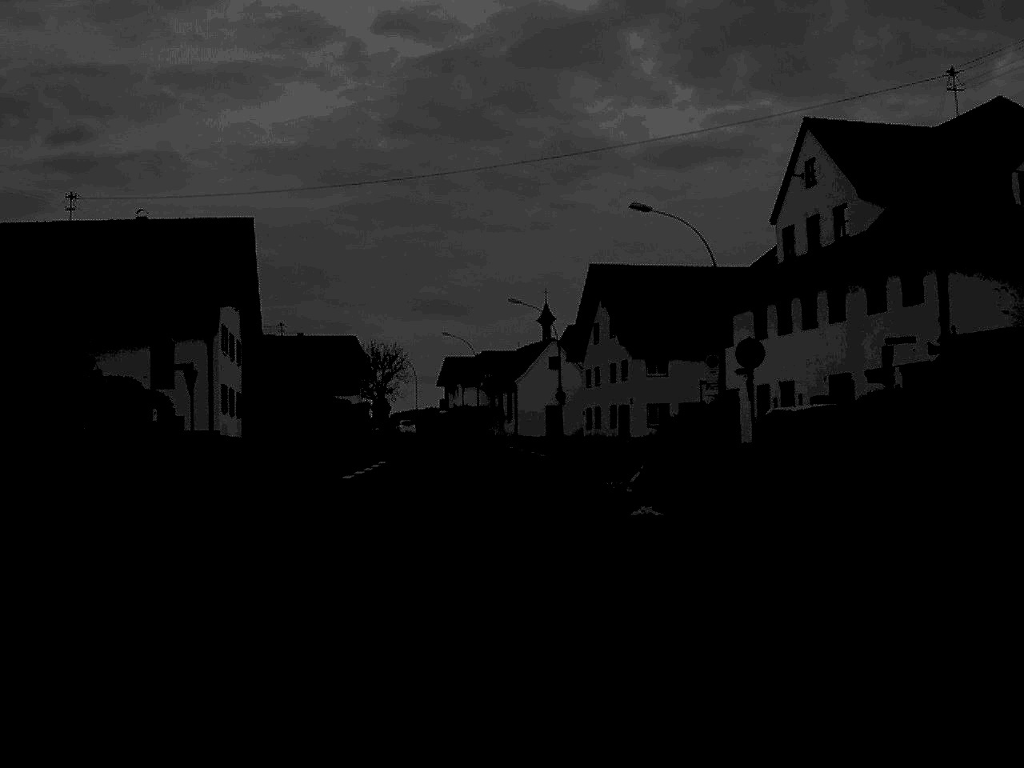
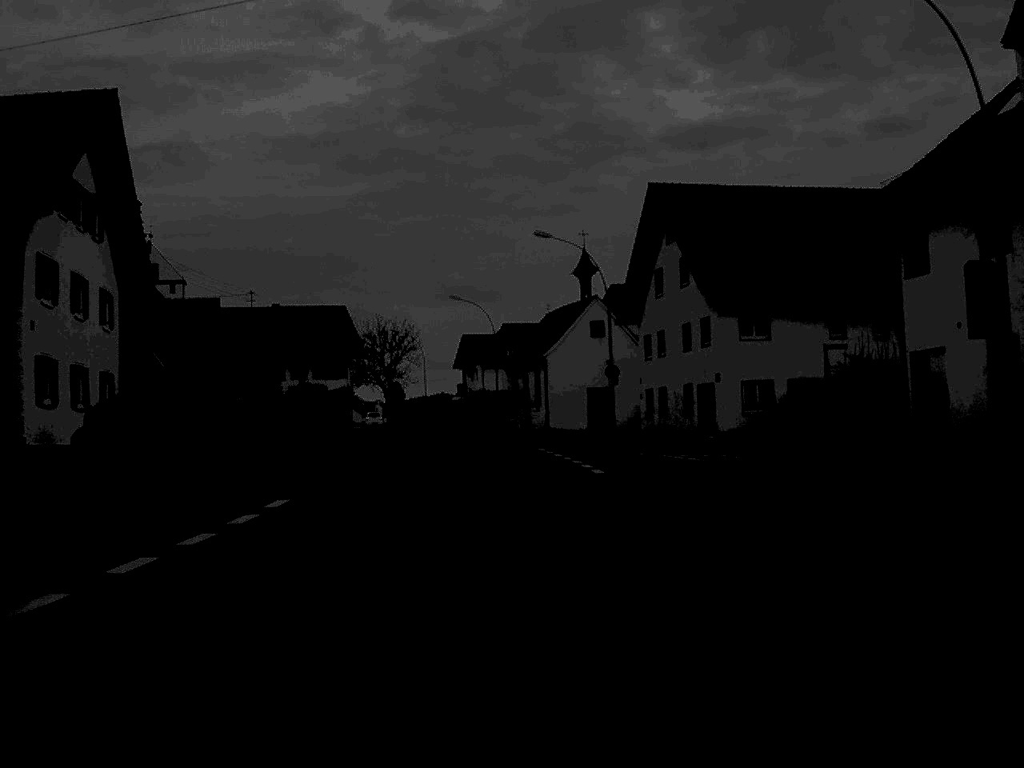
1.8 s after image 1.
(-0.3, +24.2) m; -1°
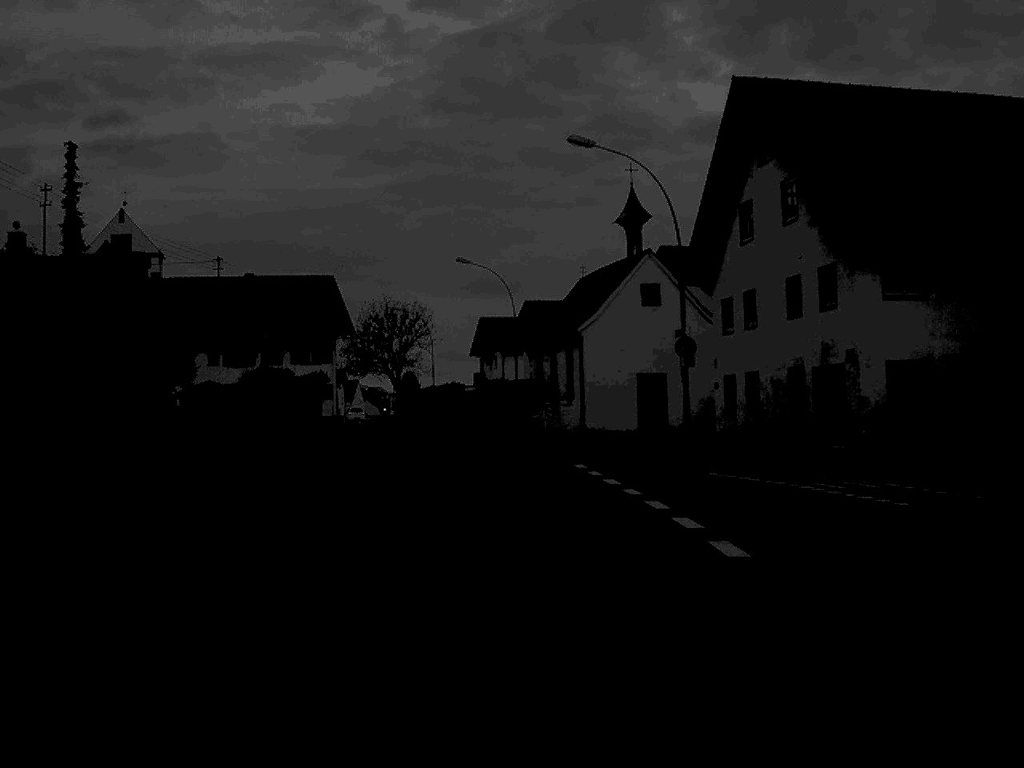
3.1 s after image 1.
(-0.1, +17.7) m; -1°
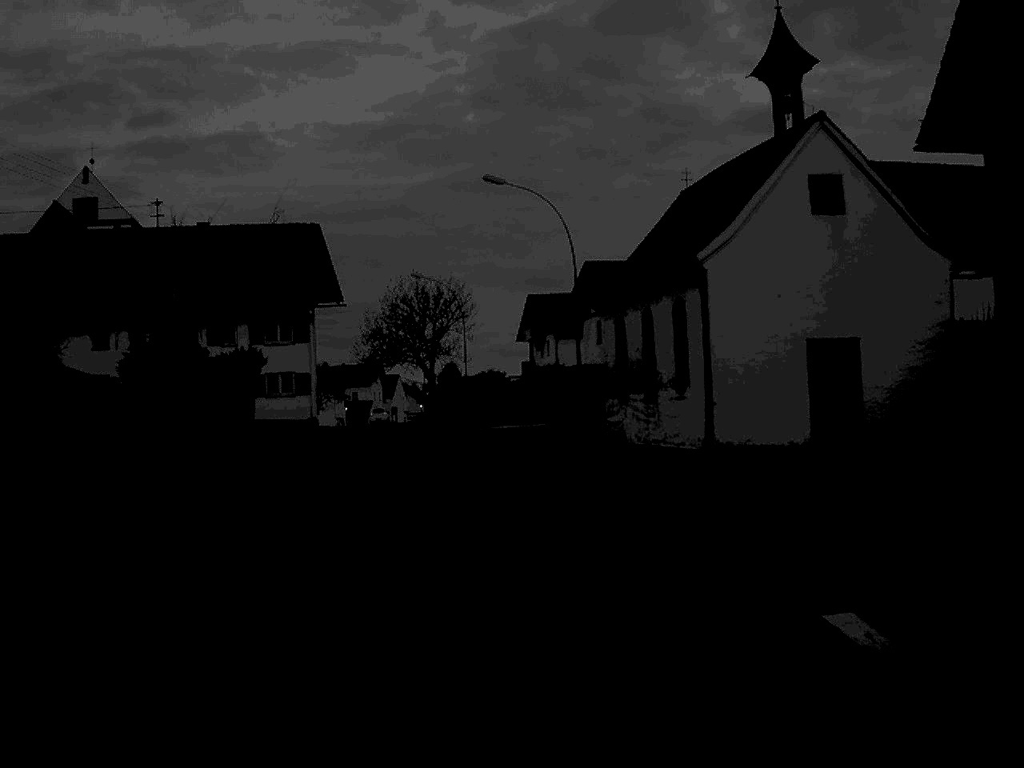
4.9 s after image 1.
(-0.4, +23.2) m; -2°
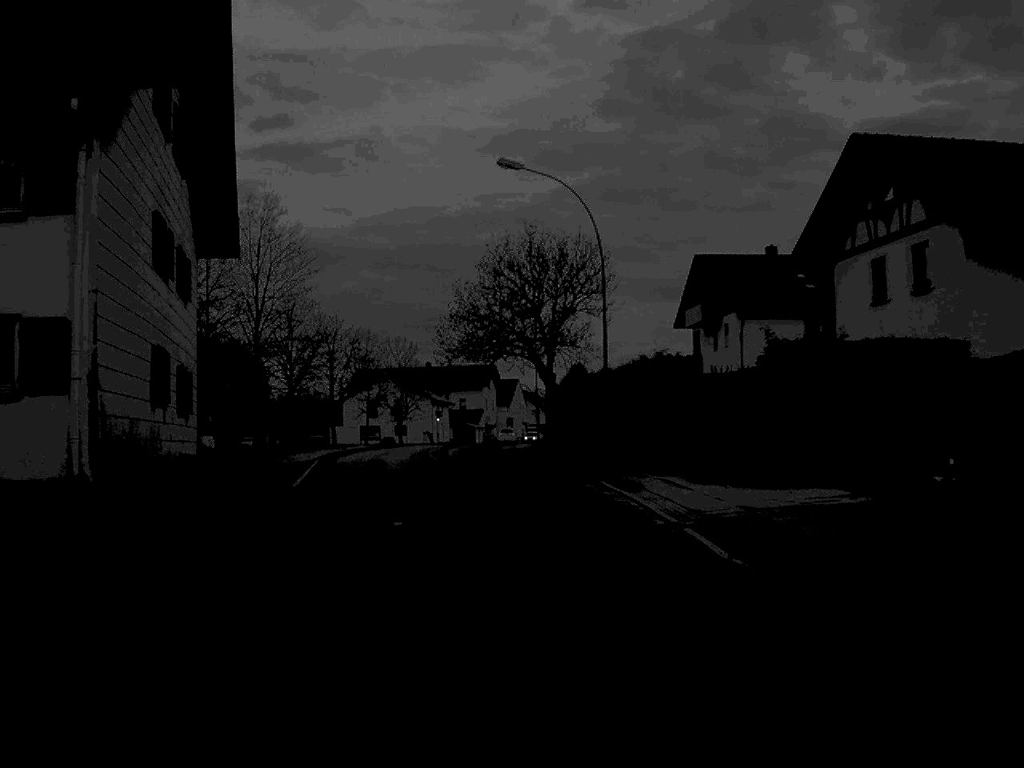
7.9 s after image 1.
(-1.9, +37.5) m; -6°
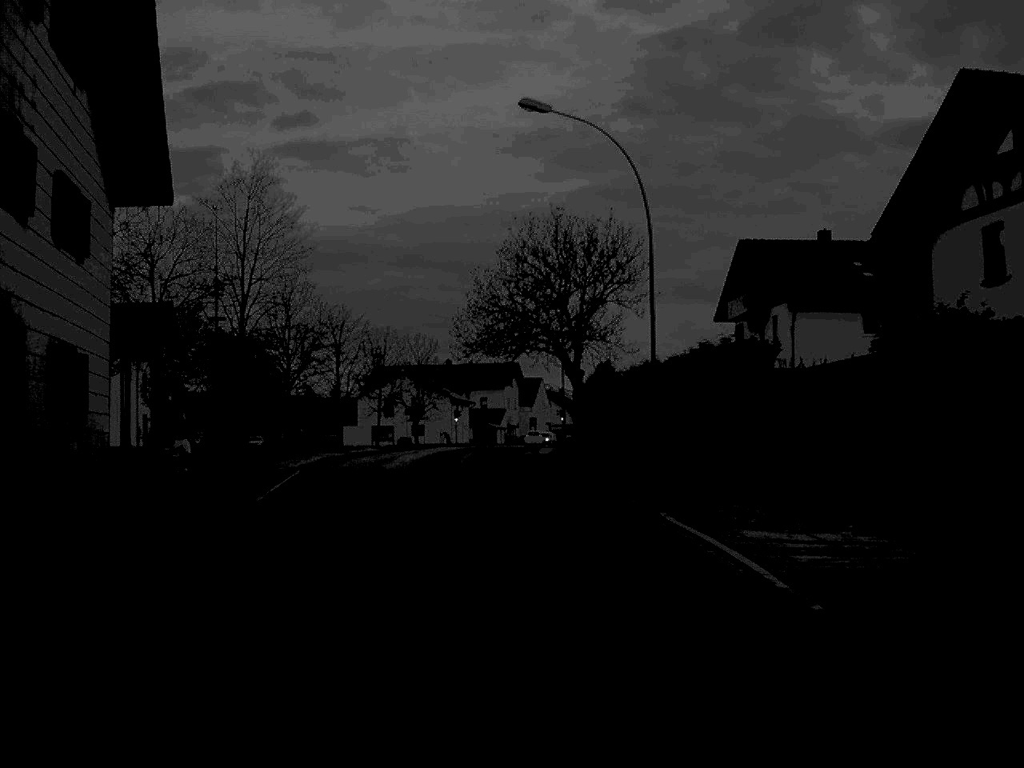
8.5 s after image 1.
(-0.1, +7.4) m; -1°
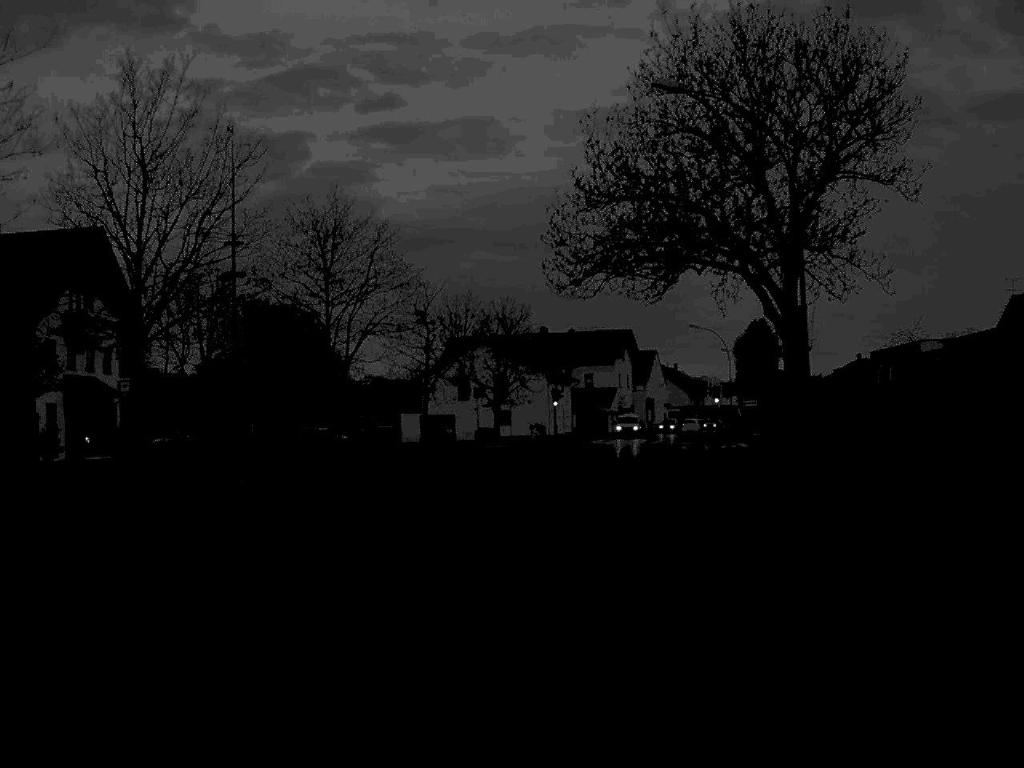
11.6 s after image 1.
(-2.0, +36.9) m; -4°
